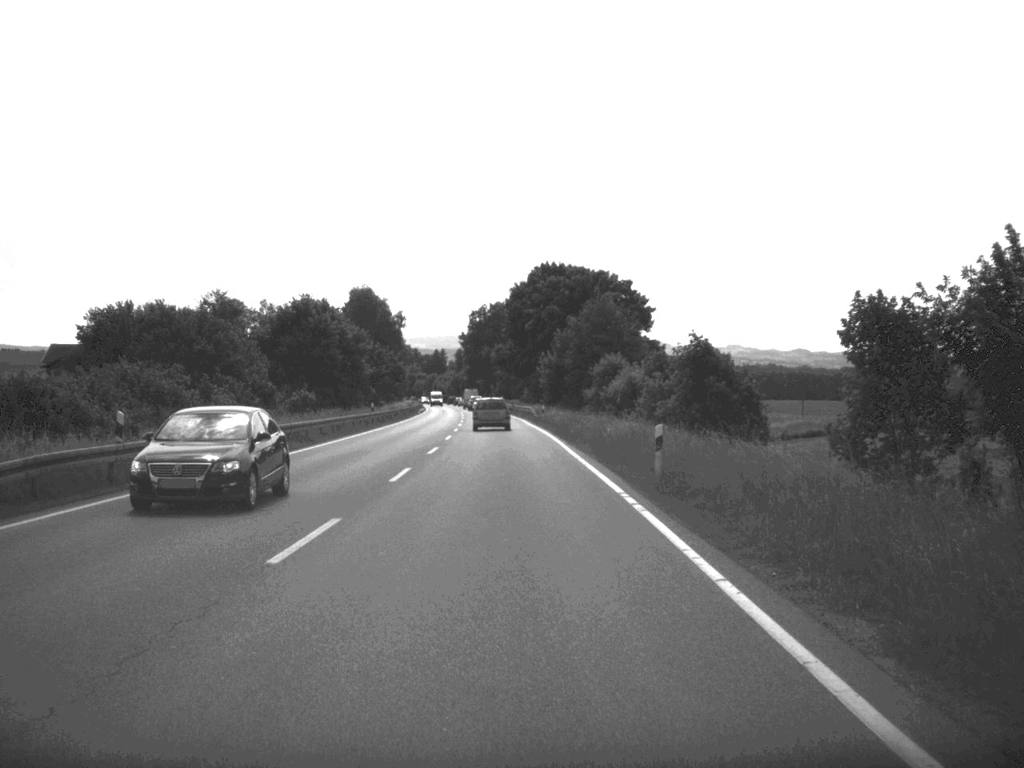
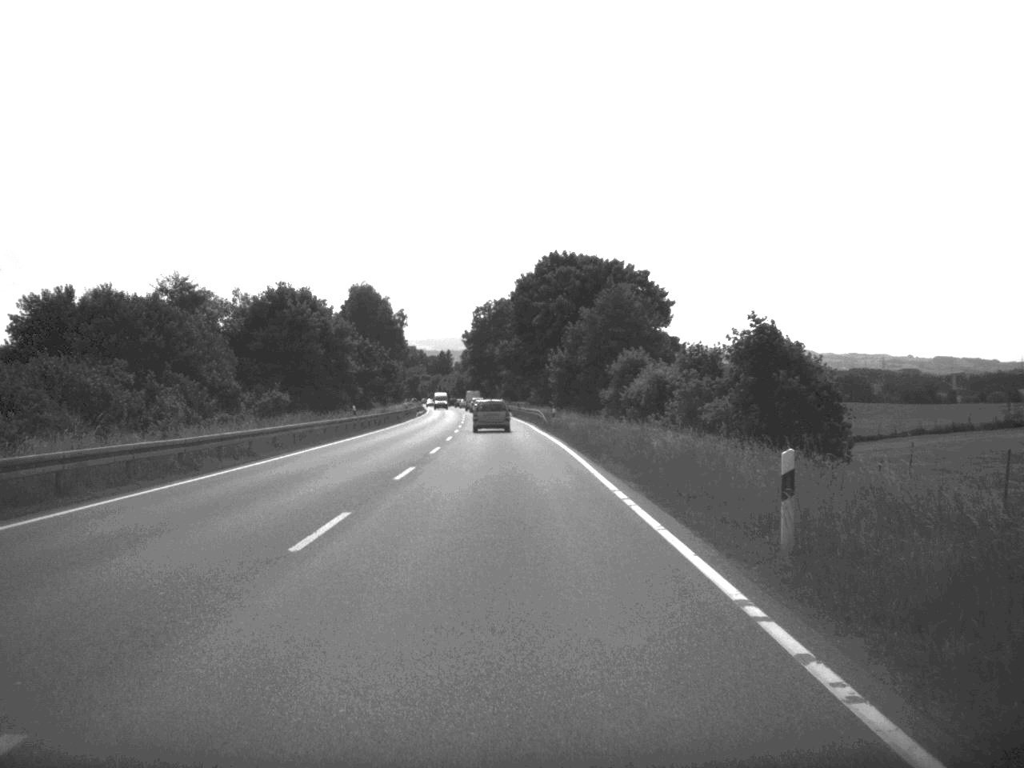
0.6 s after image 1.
(0.0, +10.7) m; 0°
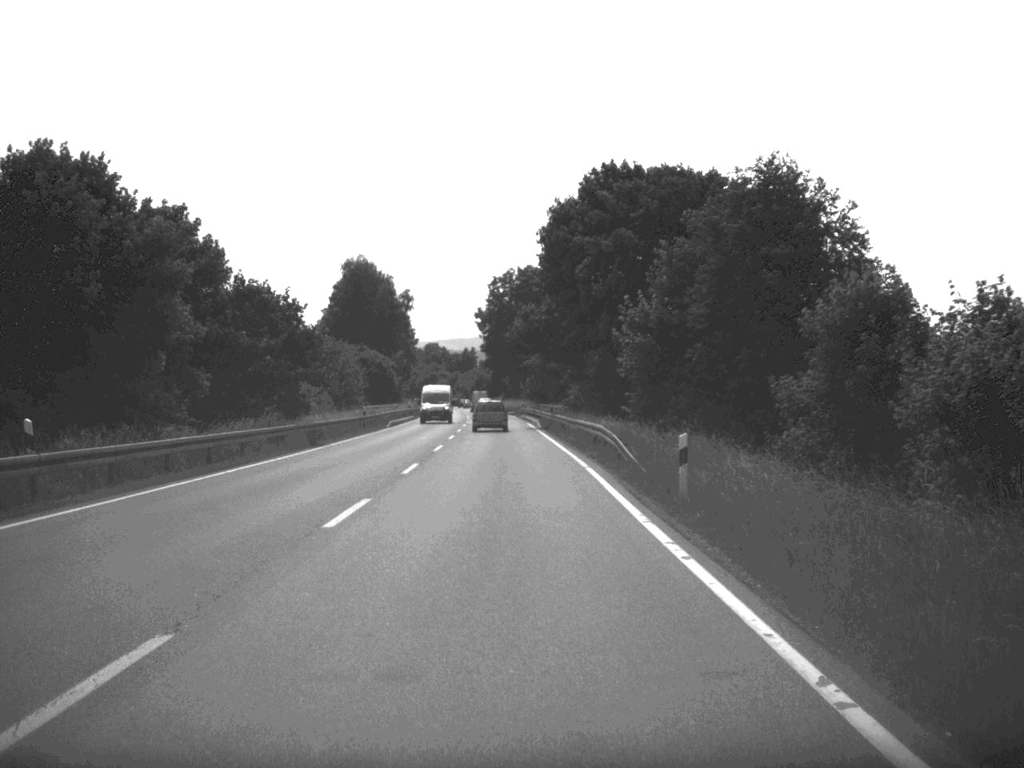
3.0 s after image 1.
(-0.5, +44.5) m; -1°
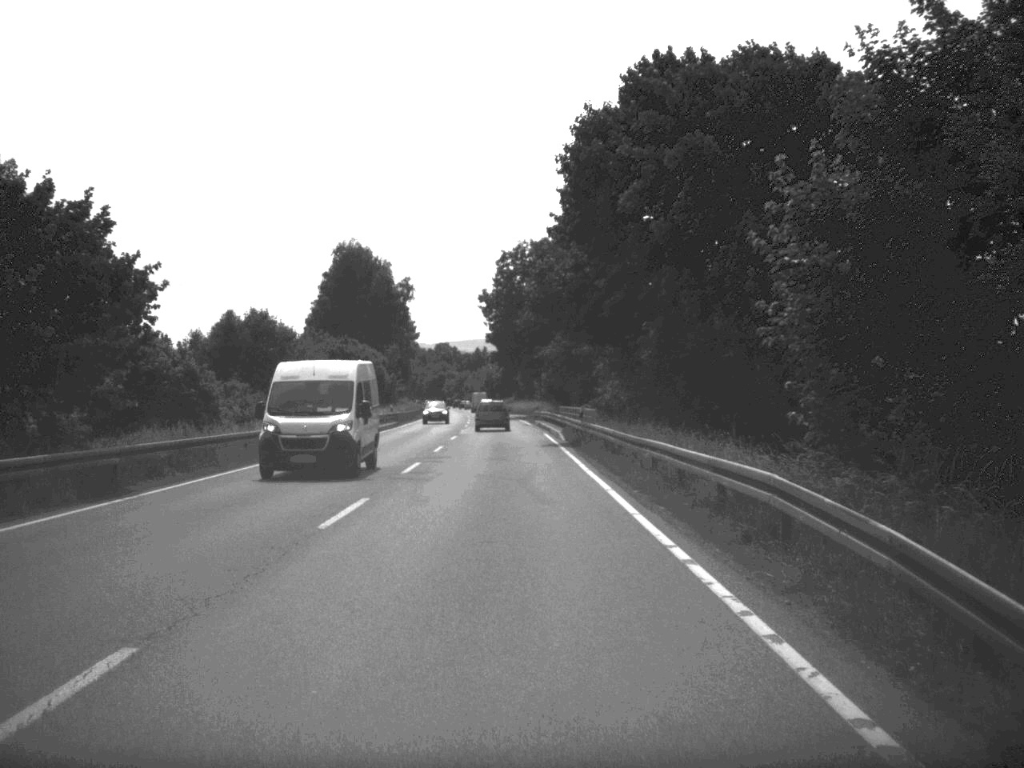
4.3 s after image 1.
(-0.1, +23.5) m; -1°
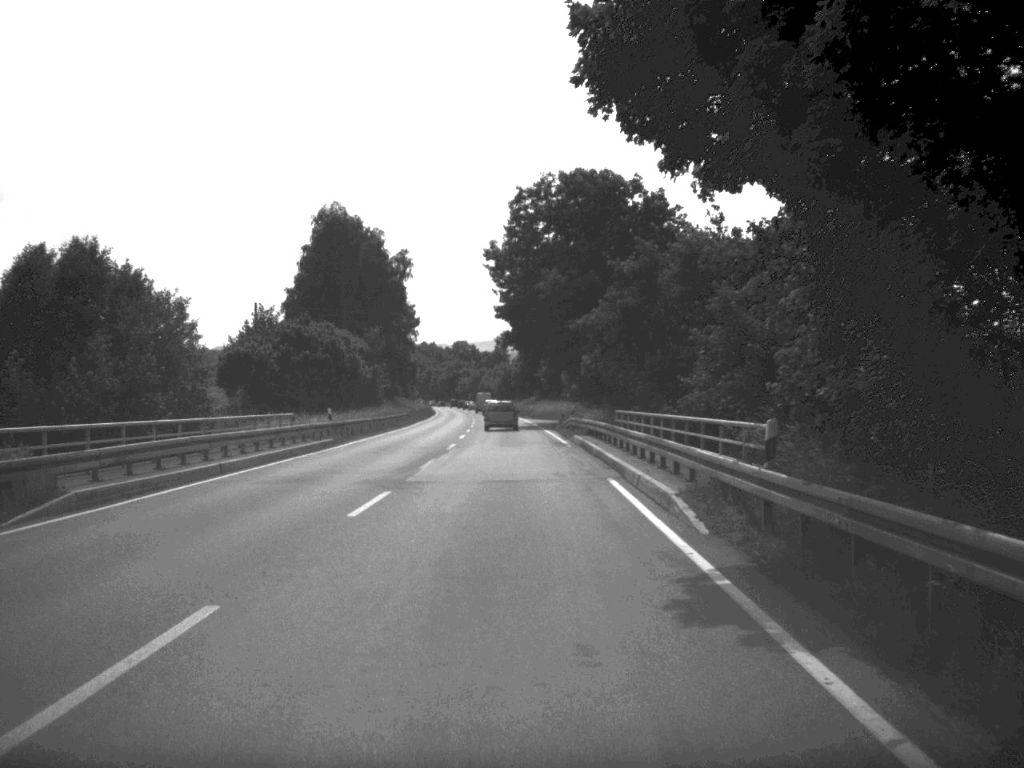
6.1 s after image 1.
(-0.3, +33.7) m; -1°
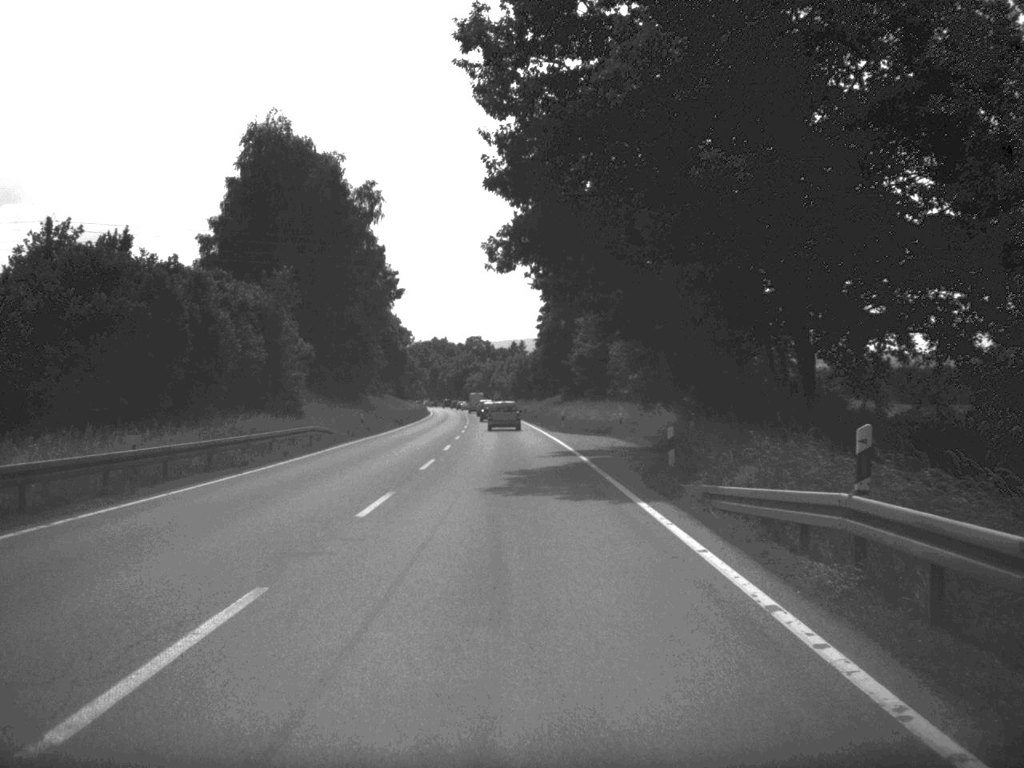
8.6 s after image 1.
(-0.5, +47.0) m; -1°
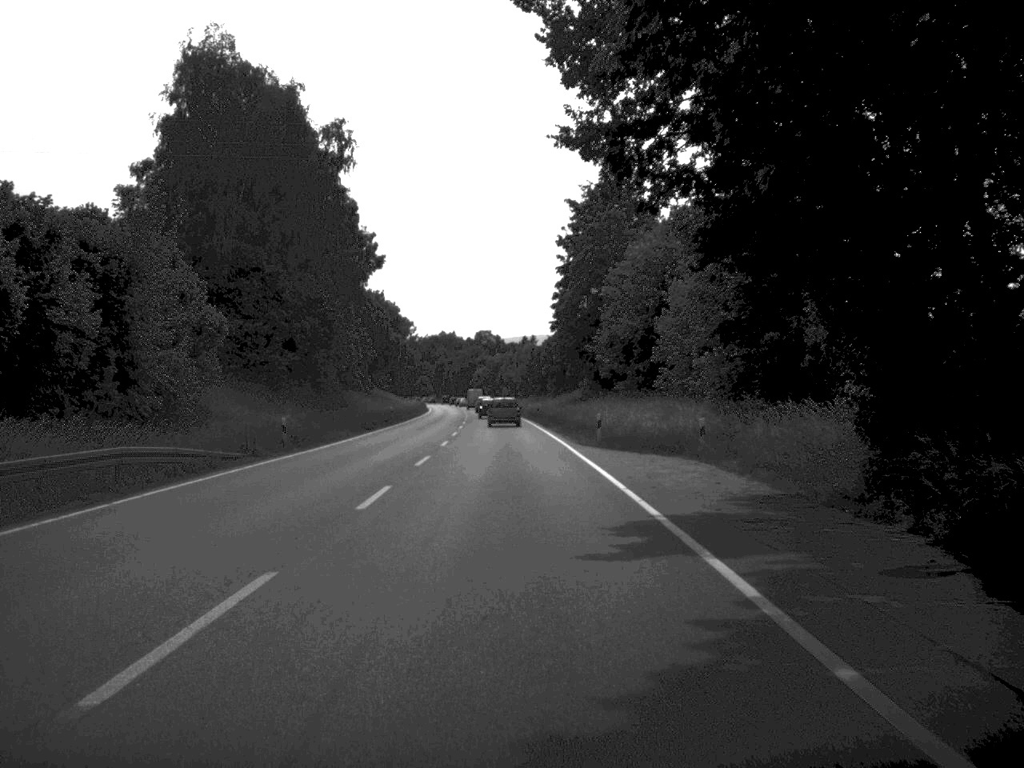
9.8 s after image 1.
(-0.1, +22.9) m; -1°
